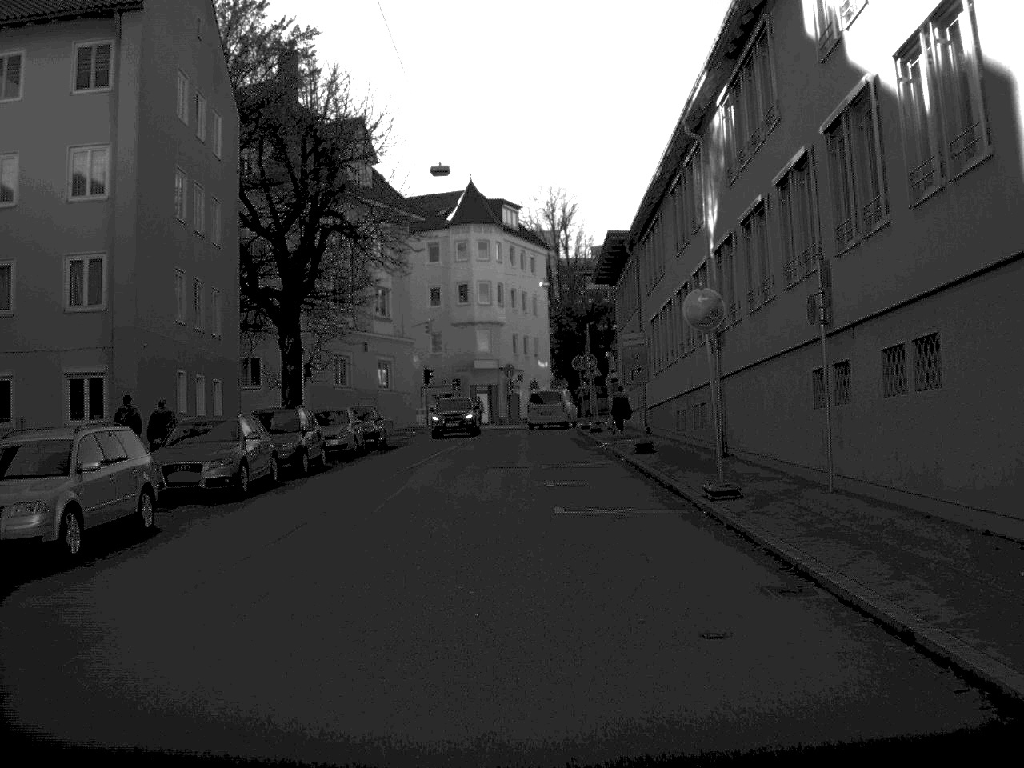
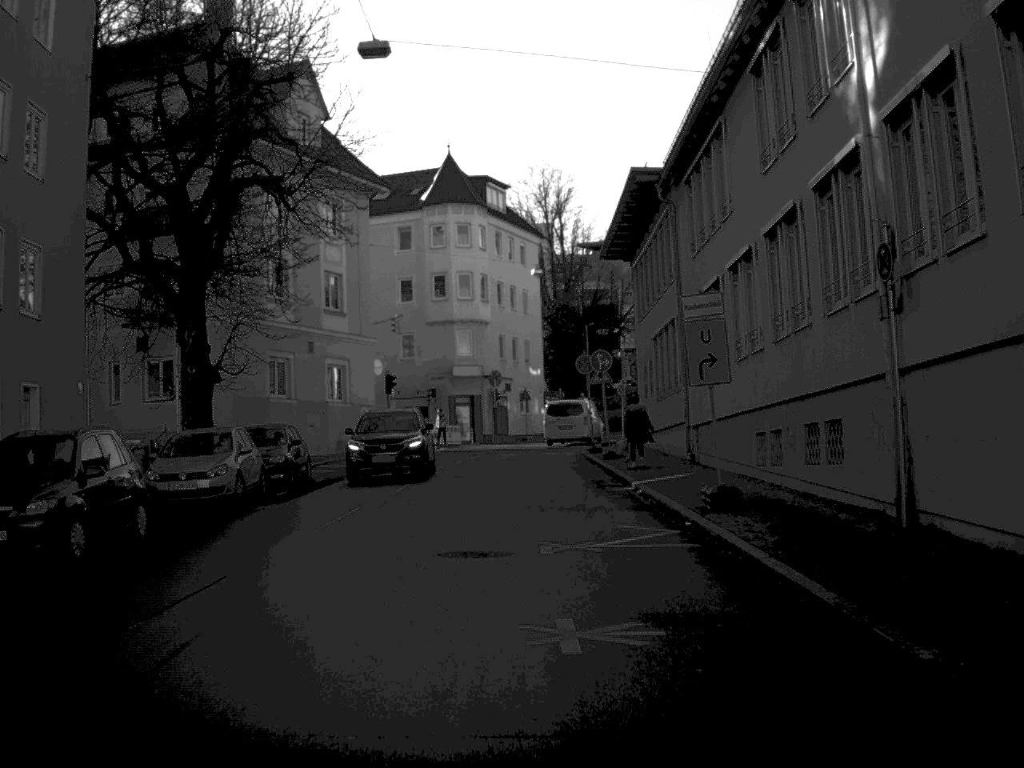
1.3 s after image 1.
(+0.1, +13.8) m; 0°
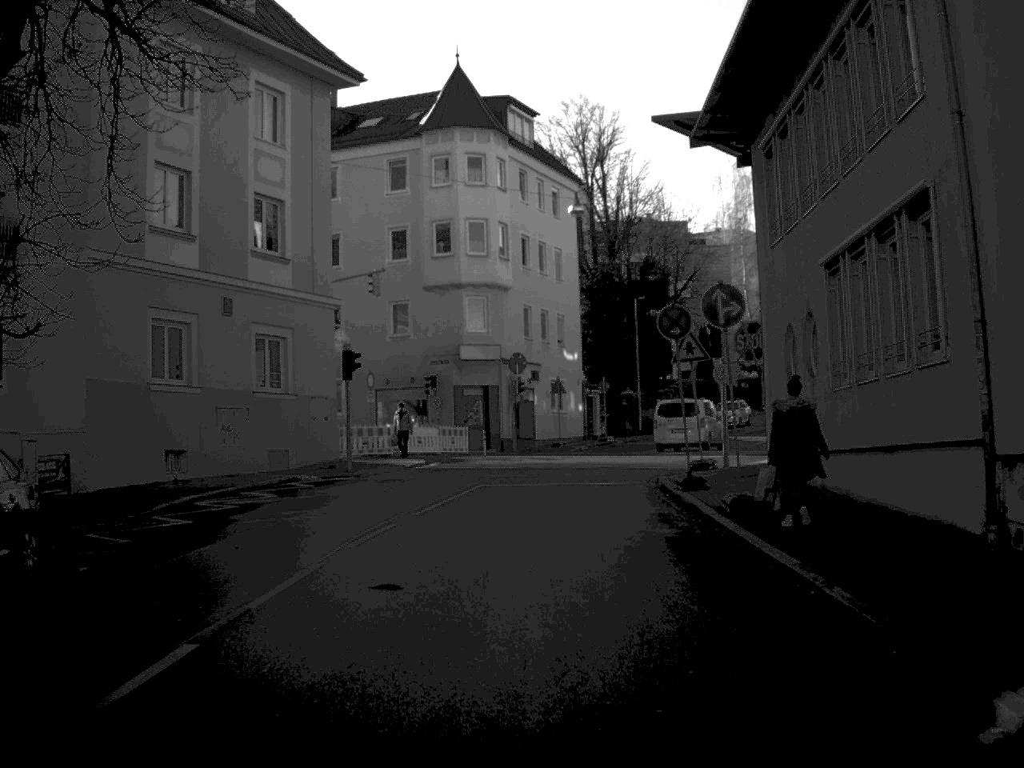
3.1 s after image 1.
(-0.1, +18.5) m; -2°
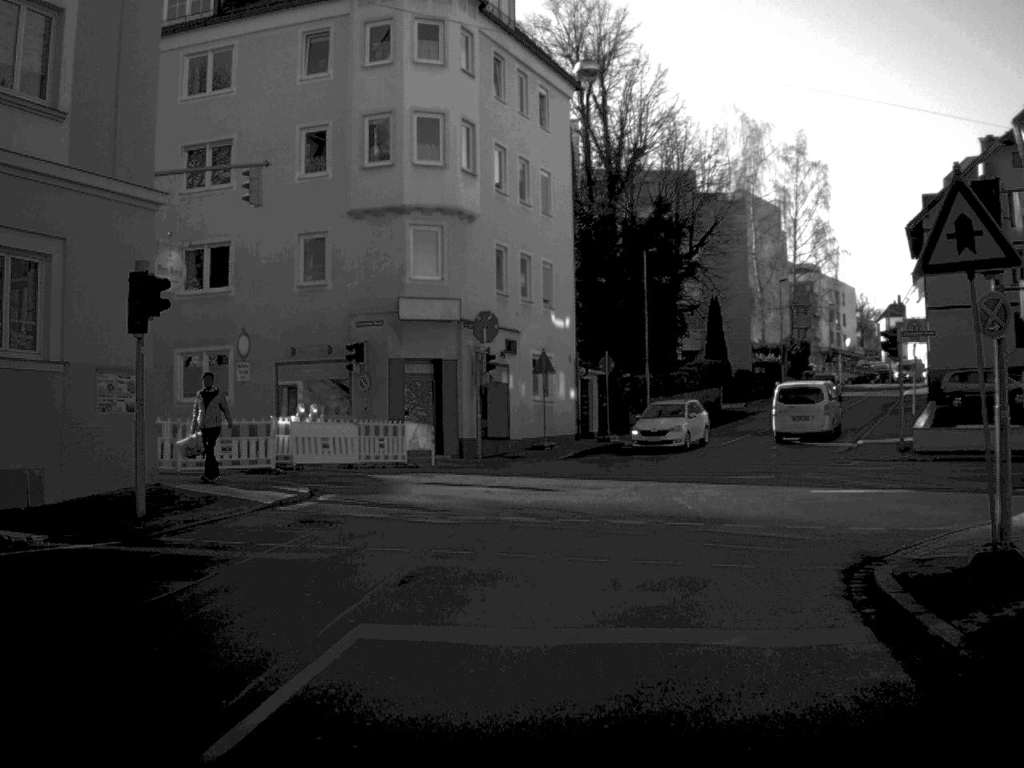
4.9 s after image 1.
(0.0, +17.1) m; +1°
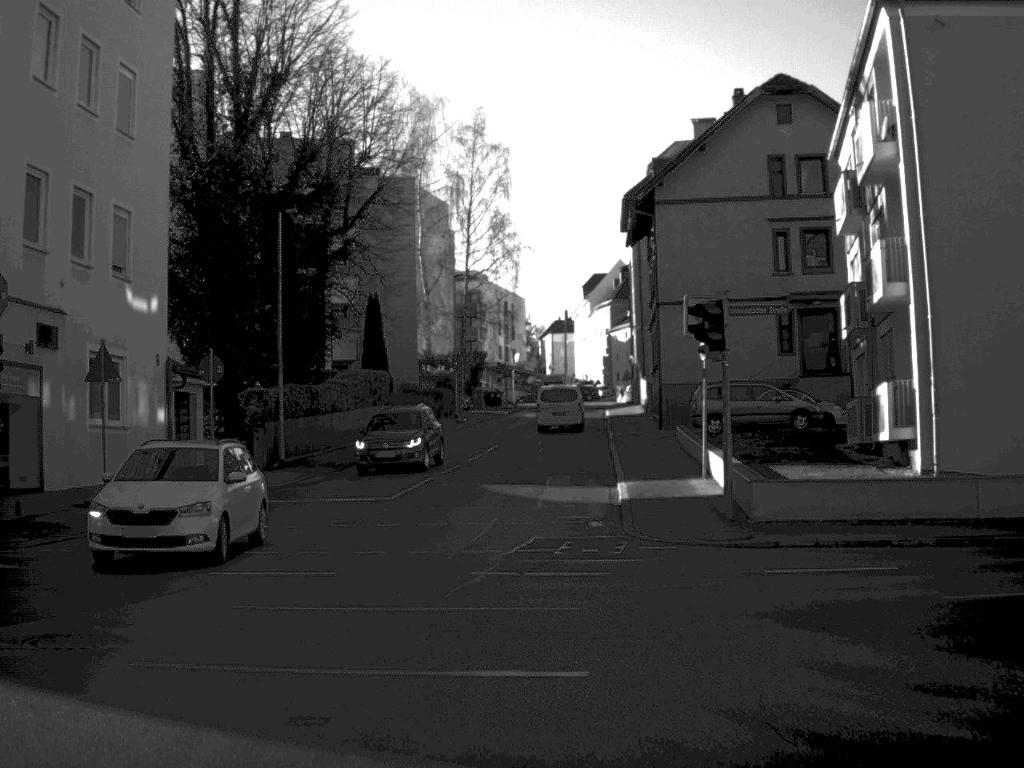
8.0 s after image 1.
(+1.6, +15.2) m; +15°
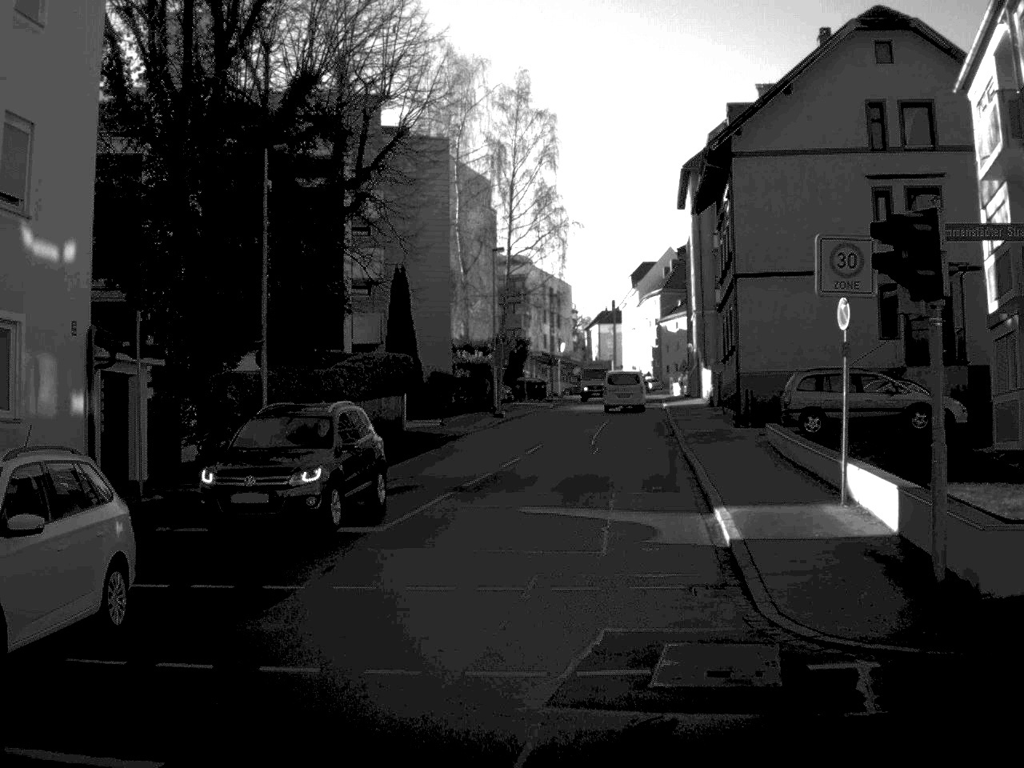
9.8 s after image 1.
(-0.1, +8.1) m; -2°
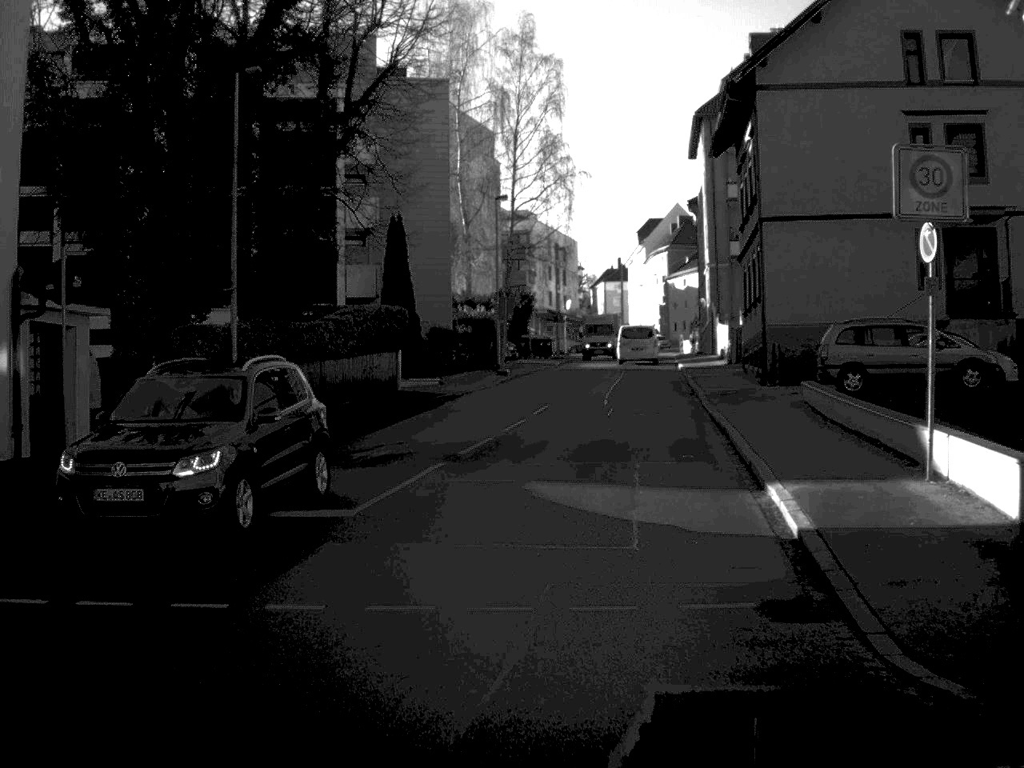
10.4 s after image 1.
(0.0, +3.5) m; 0°
